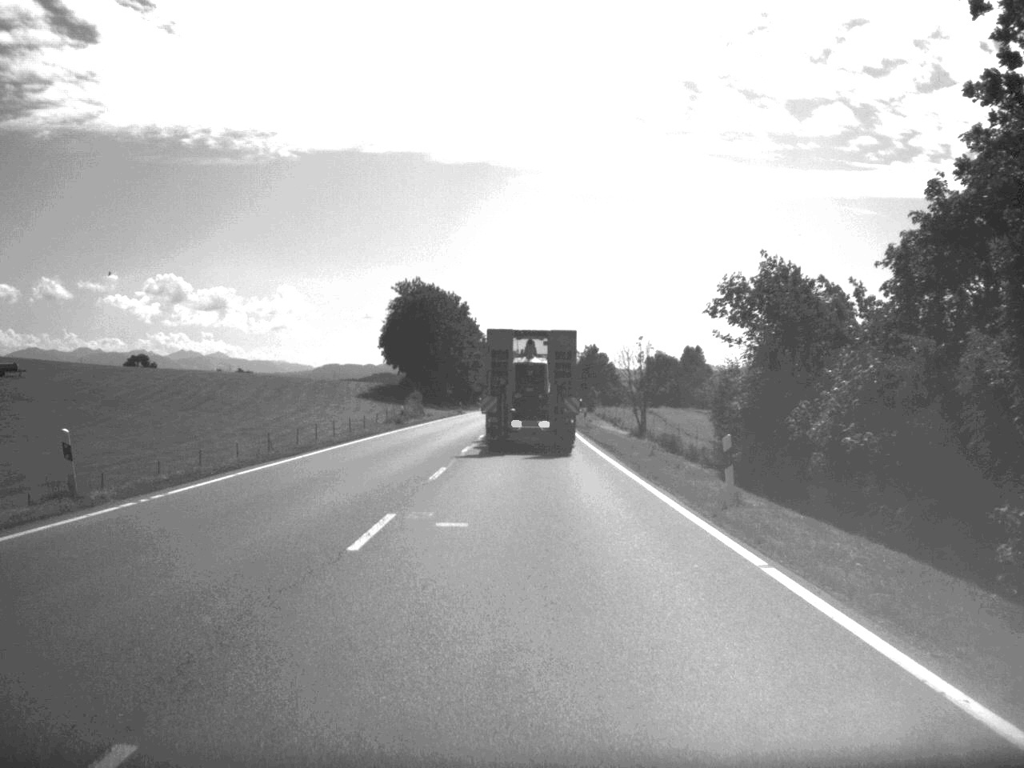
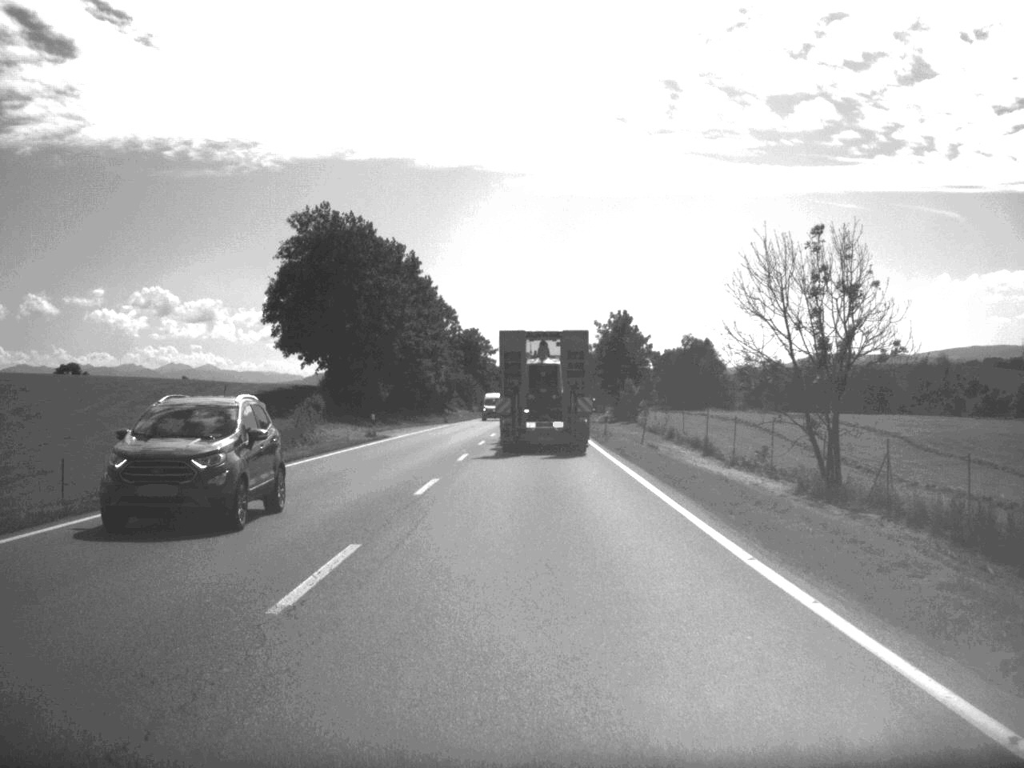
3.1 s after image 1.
(0.0, +62.6) m; 0°
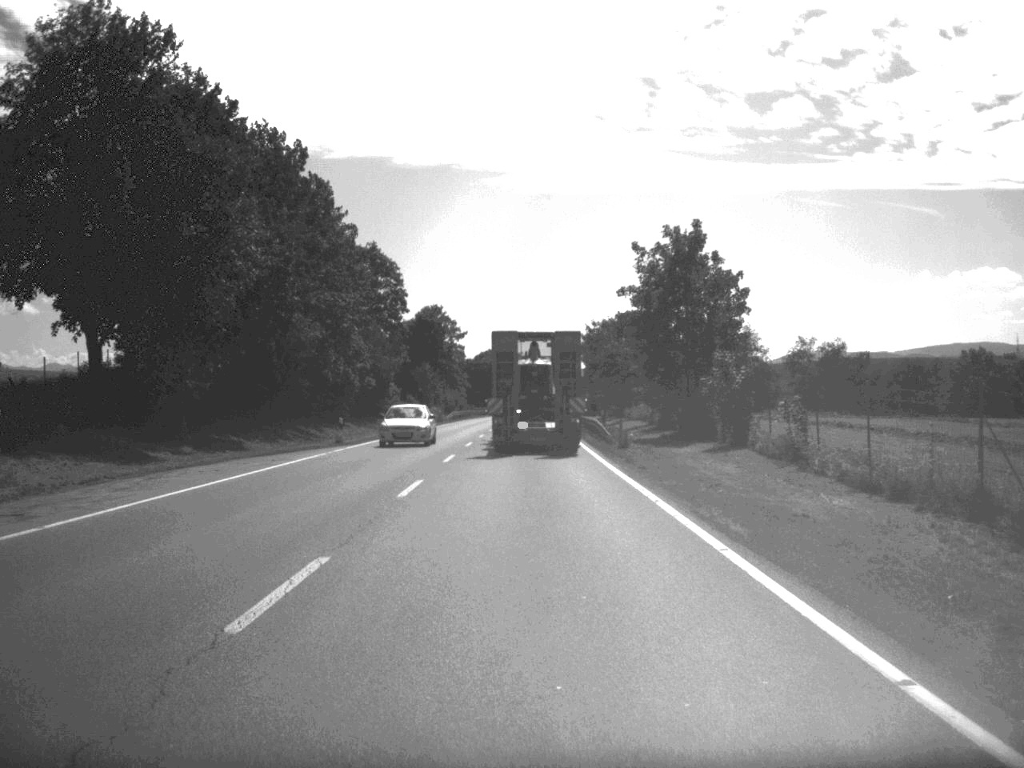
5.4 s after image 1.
(+0.3, +47.7) m; +1°
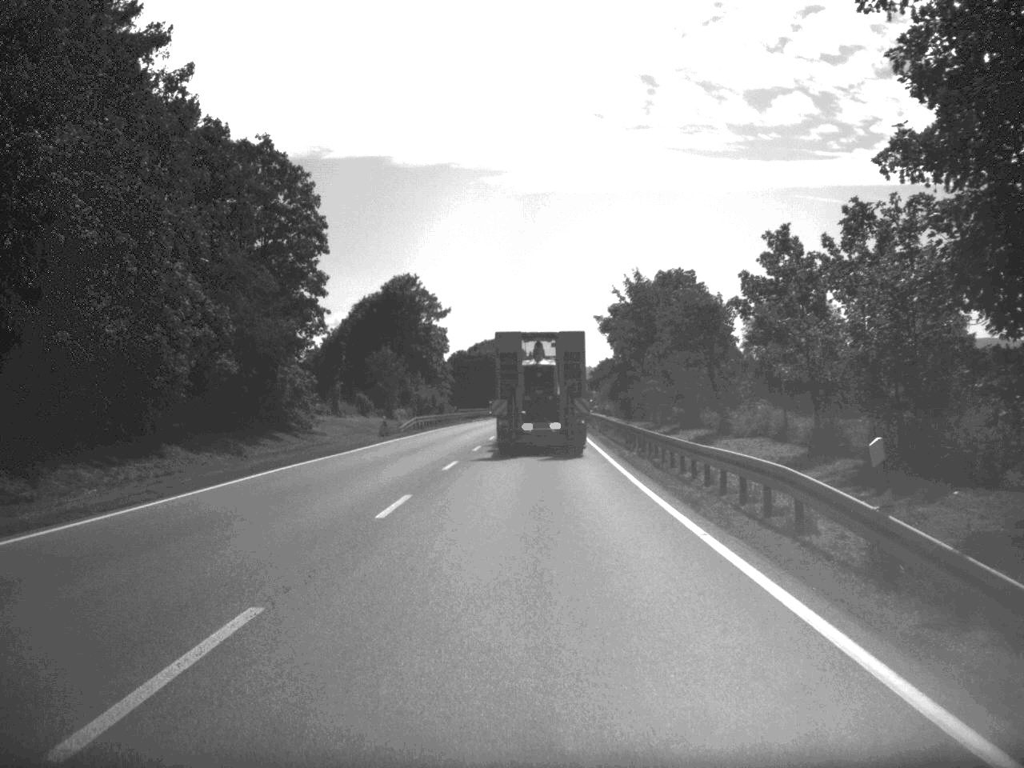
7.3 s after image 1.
(-0.1, +38.5) m; 0°
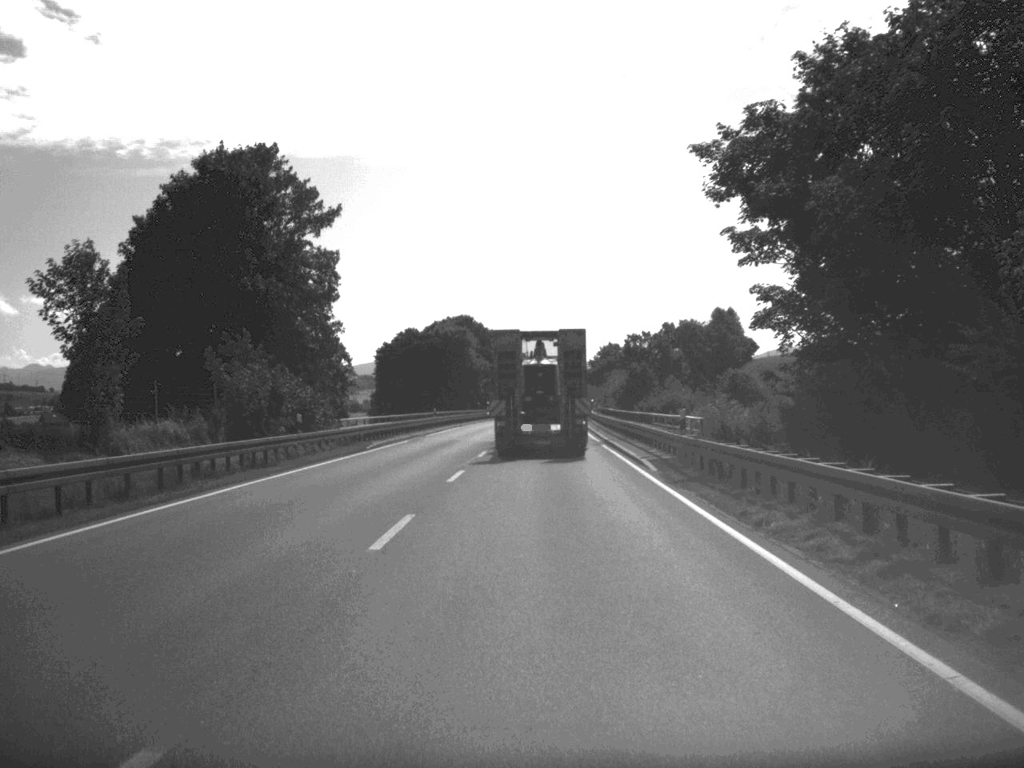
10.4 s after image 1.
(+0.2, +62.6) m; +1°
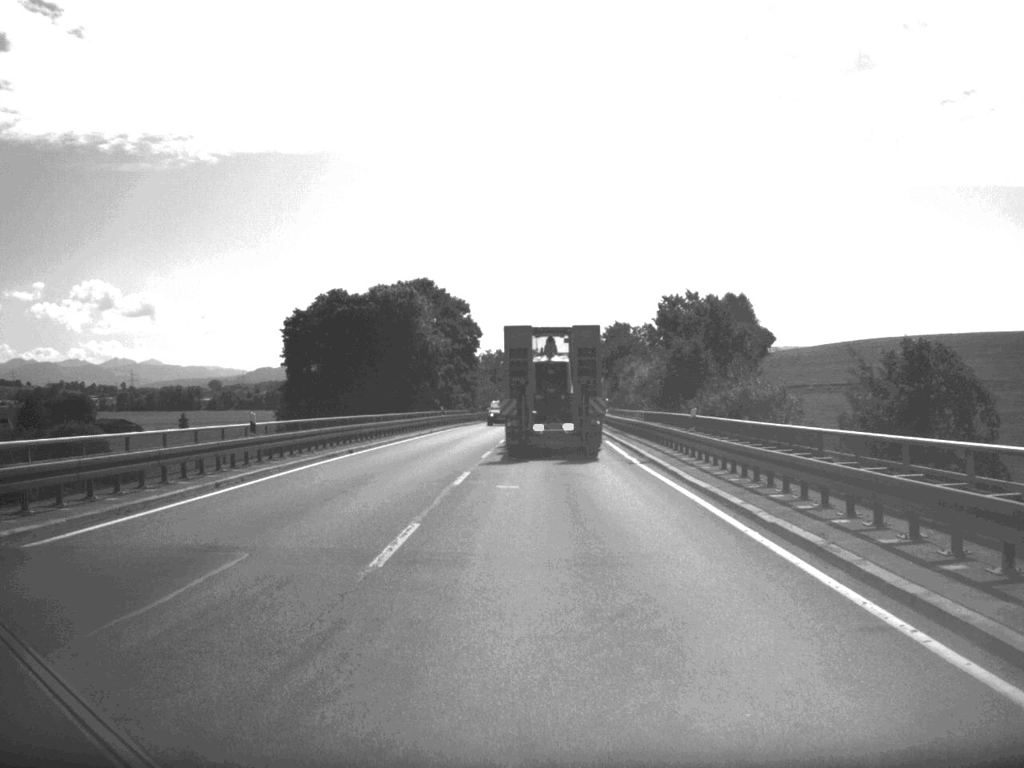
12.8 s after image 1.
(+0.2, +48.8) m; +1°
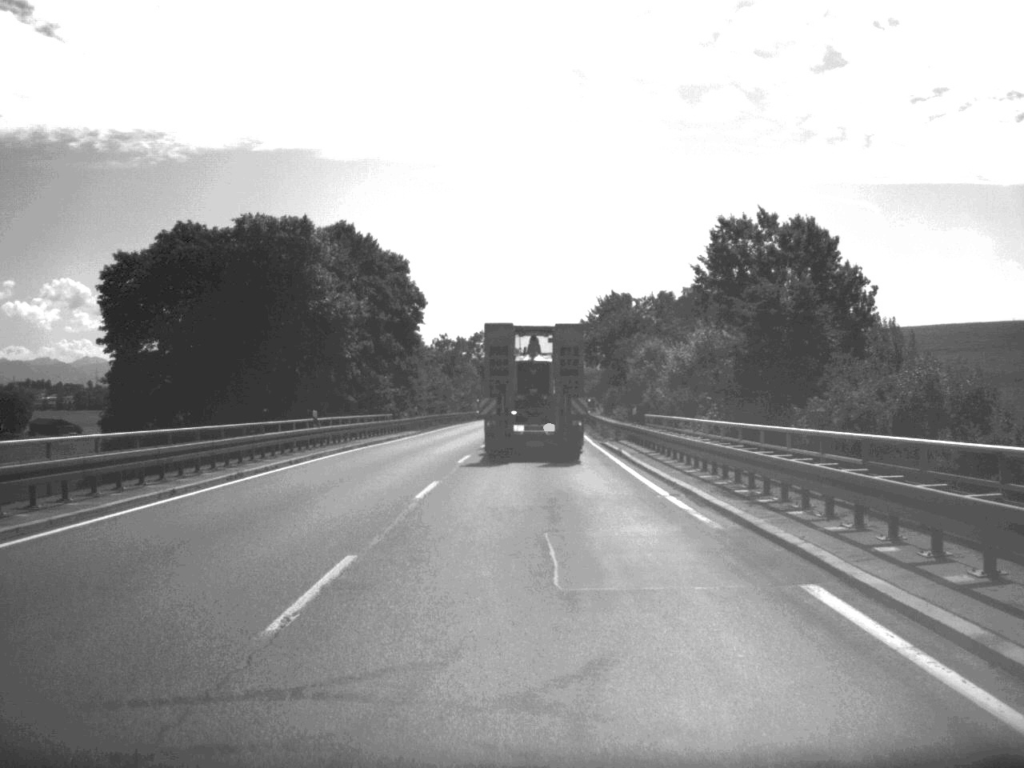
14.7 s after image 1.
(+0.5, +38.3) m; +1°
